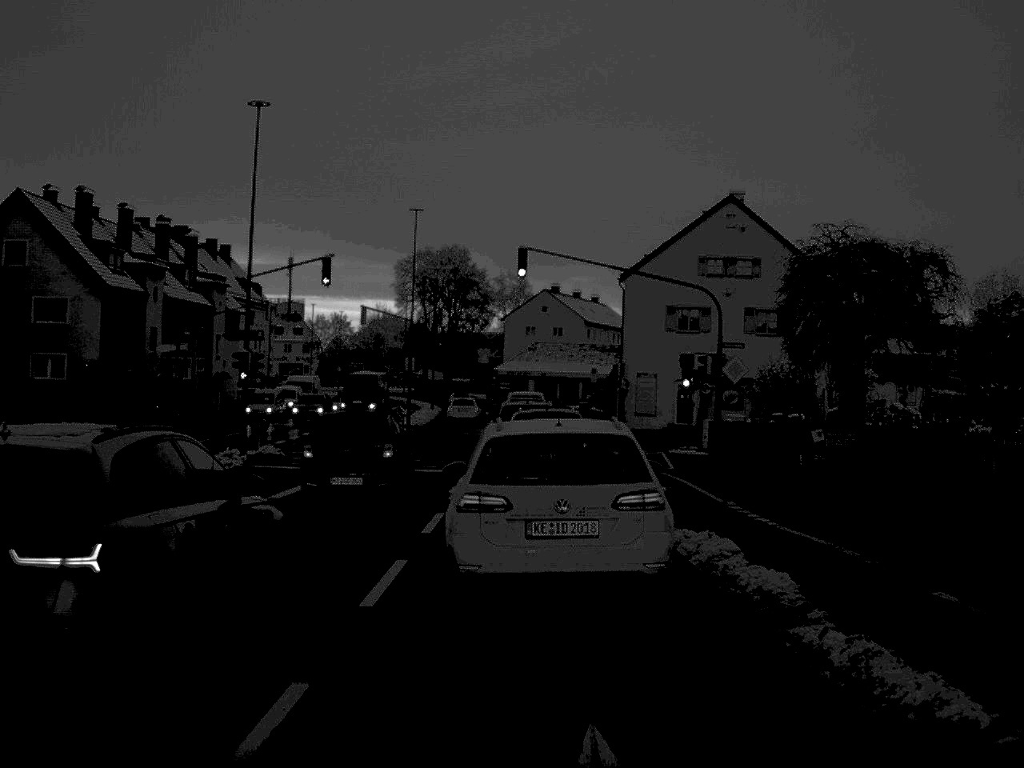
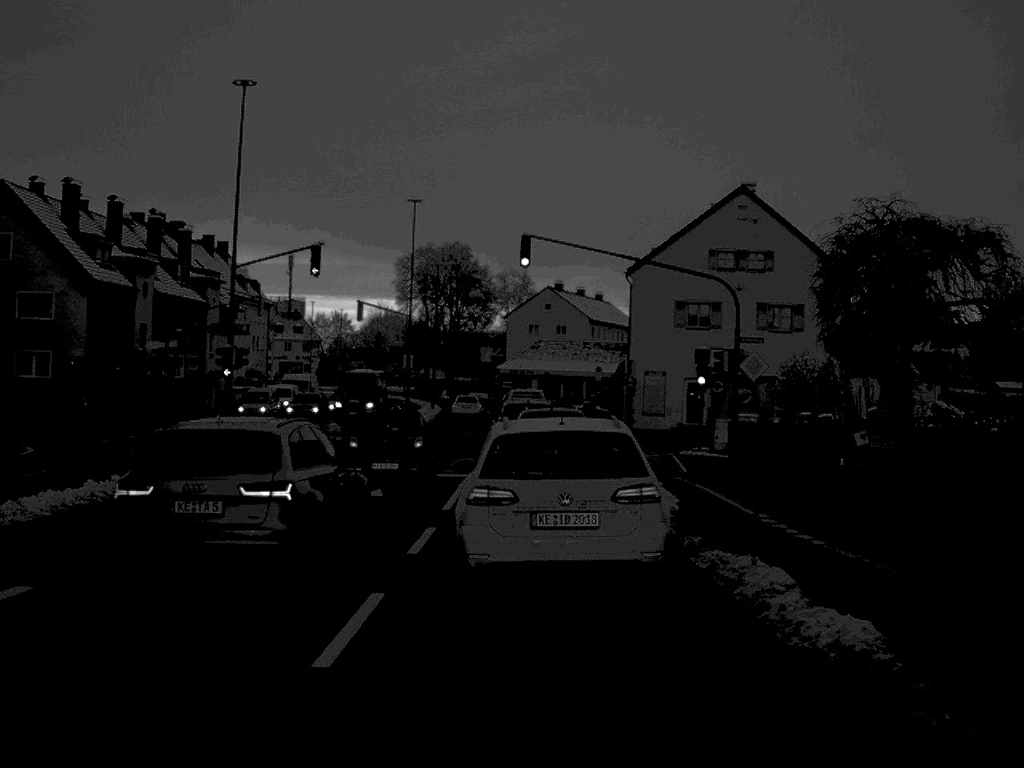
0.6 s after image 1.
(0.0, +2.4) m; 0°
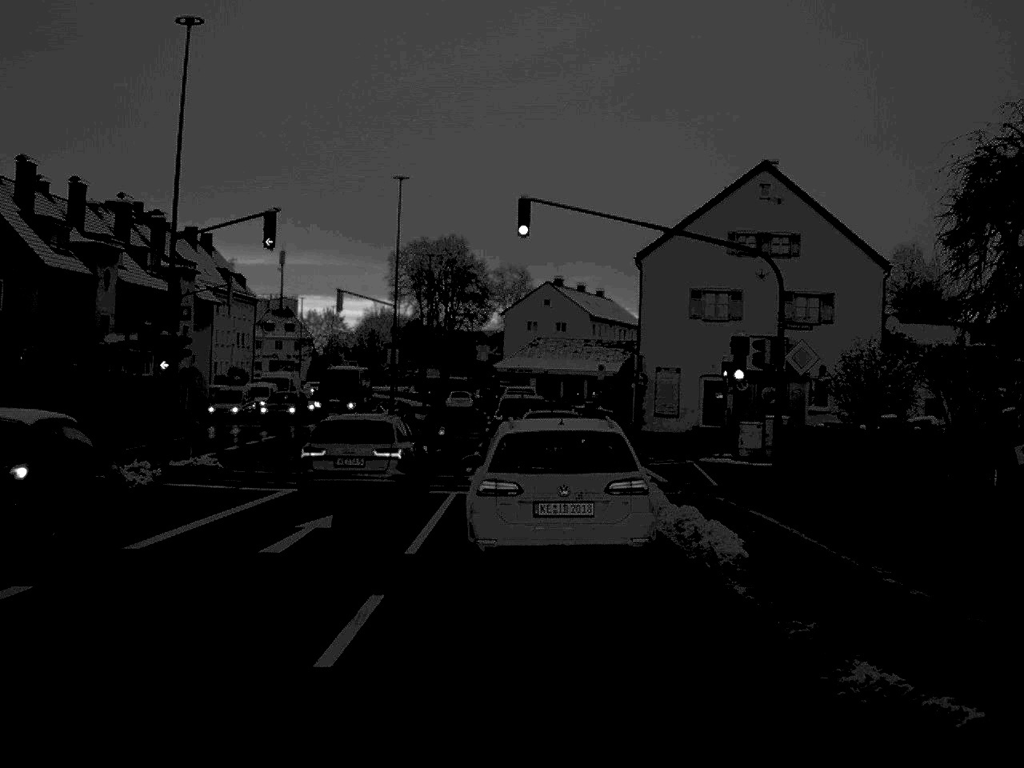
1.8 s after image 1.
(0.0, +5.9) m; 0°
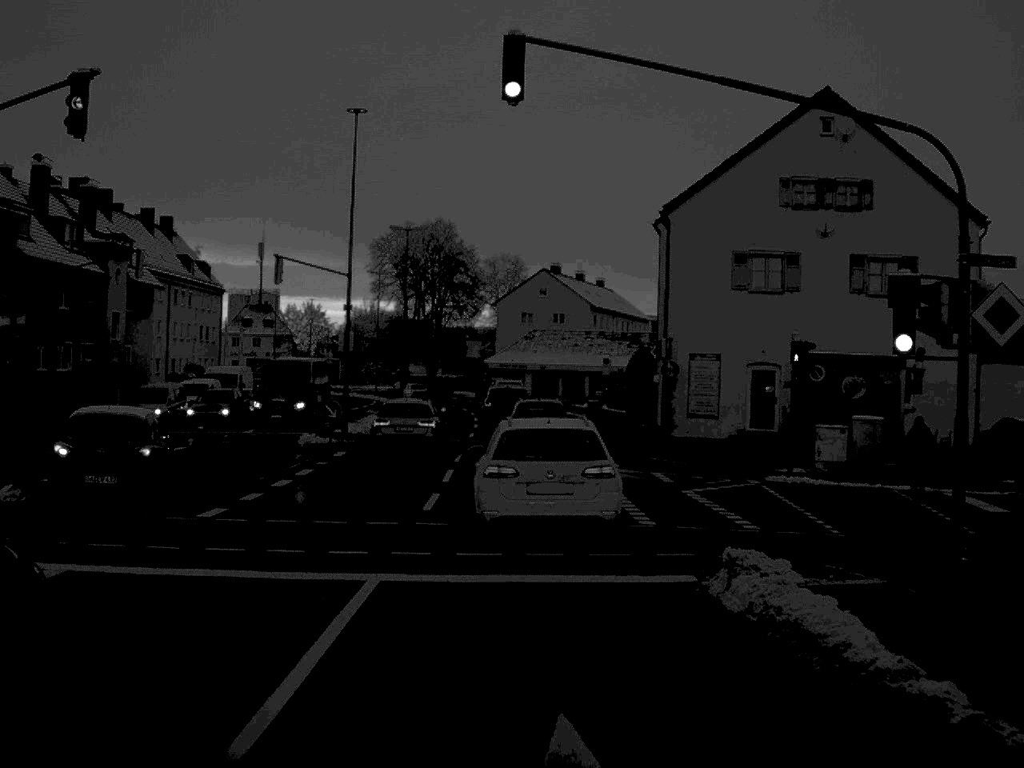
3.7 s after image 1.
(0.0, +12.0) m; 0°
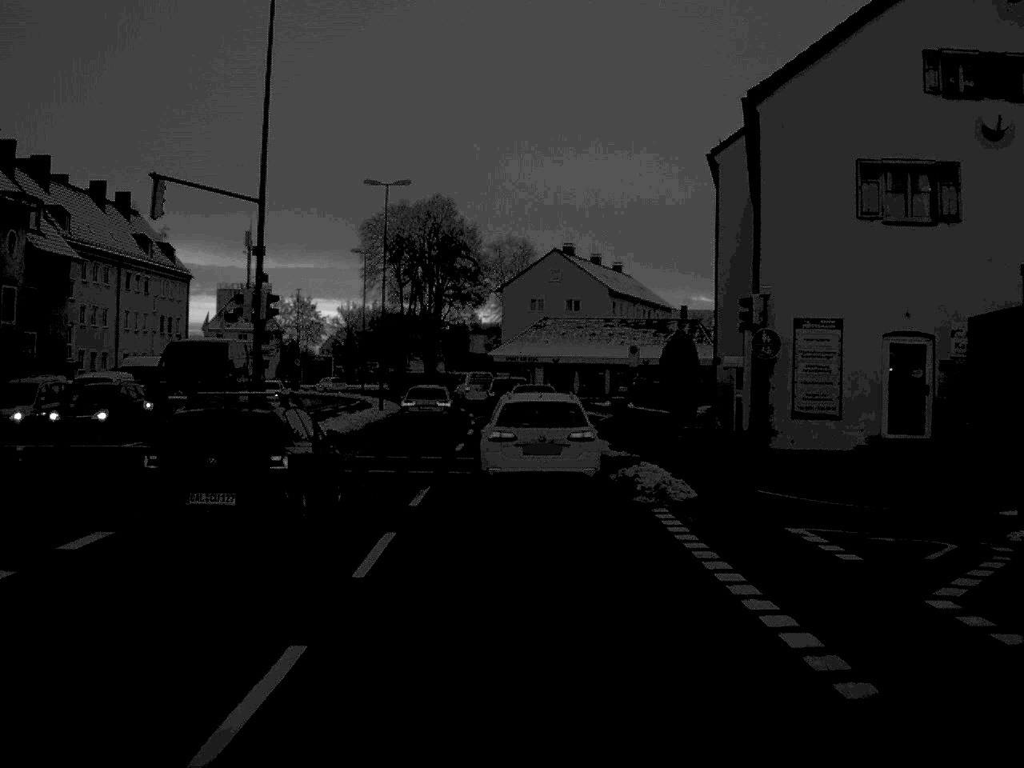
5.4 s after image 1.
(-0.1, +14.5) m; 0°
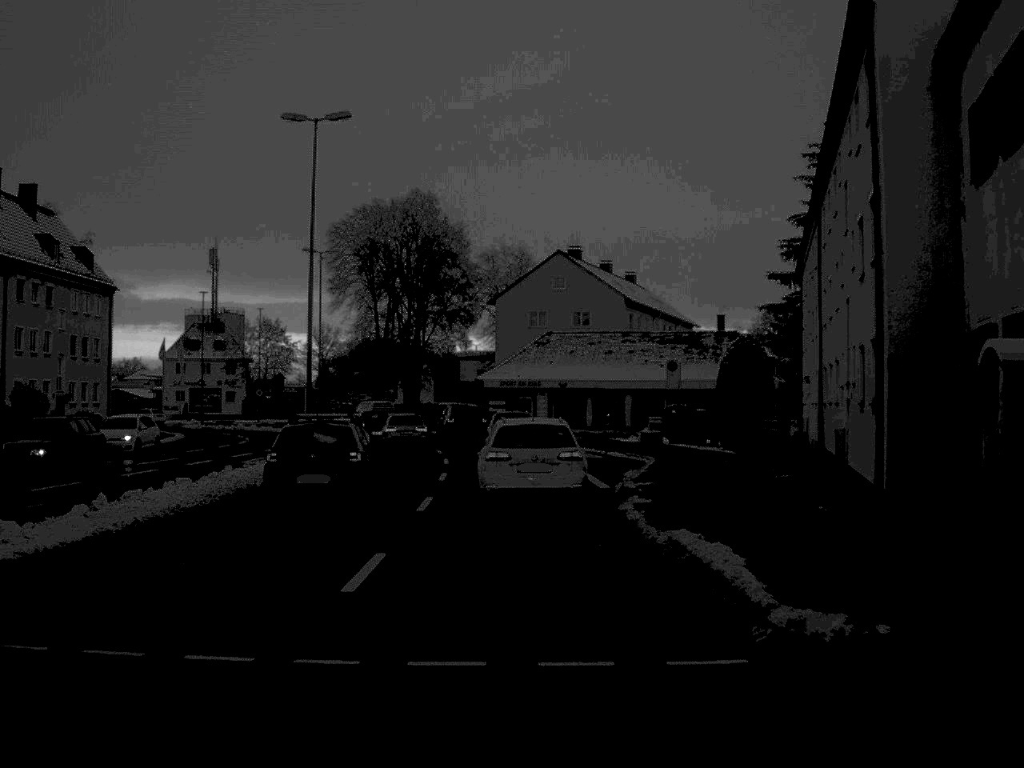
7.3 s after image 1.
(0.0, +19.0) m; 0°
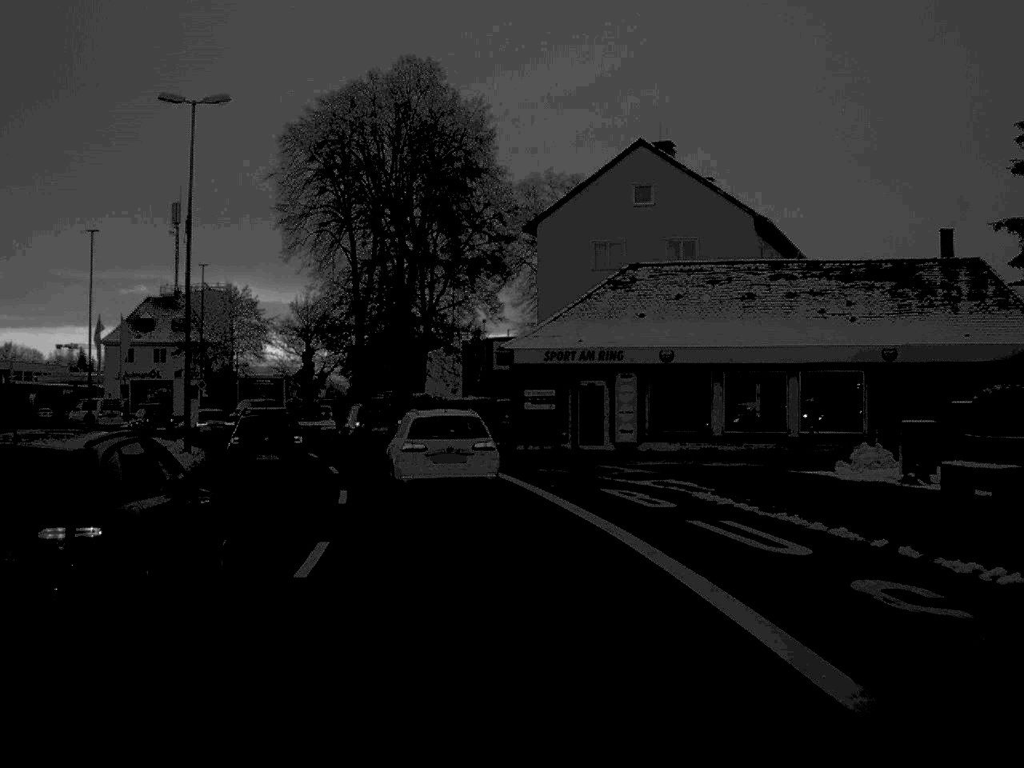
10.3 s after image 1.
(-0.6, +35.7) m; -2°
